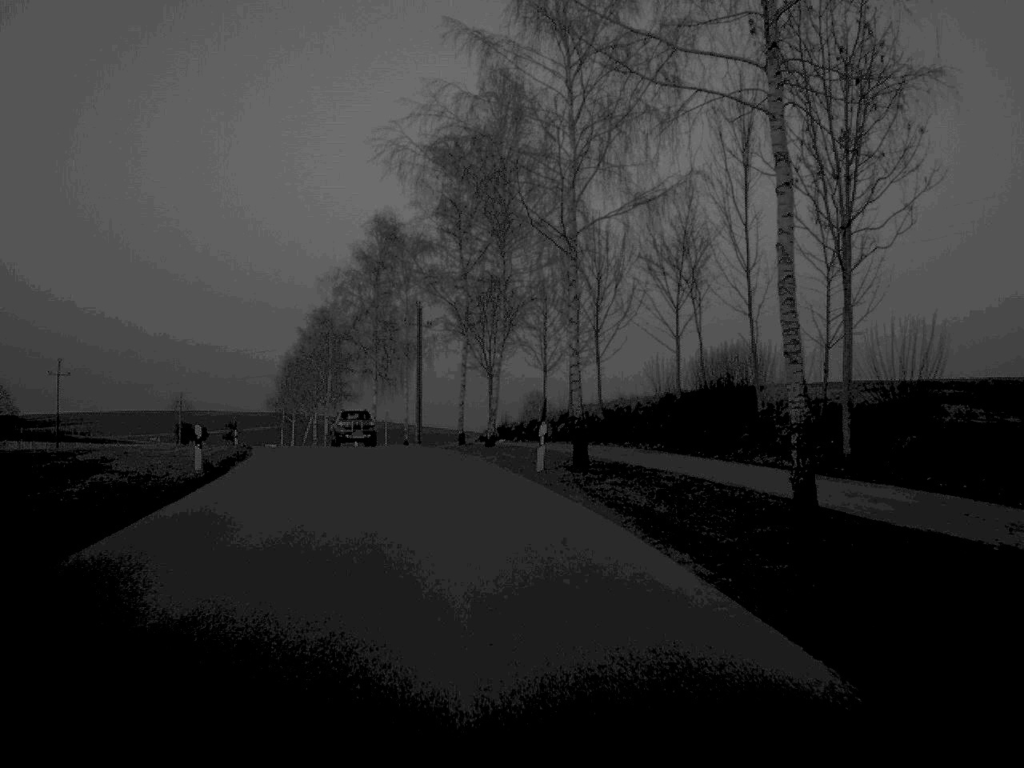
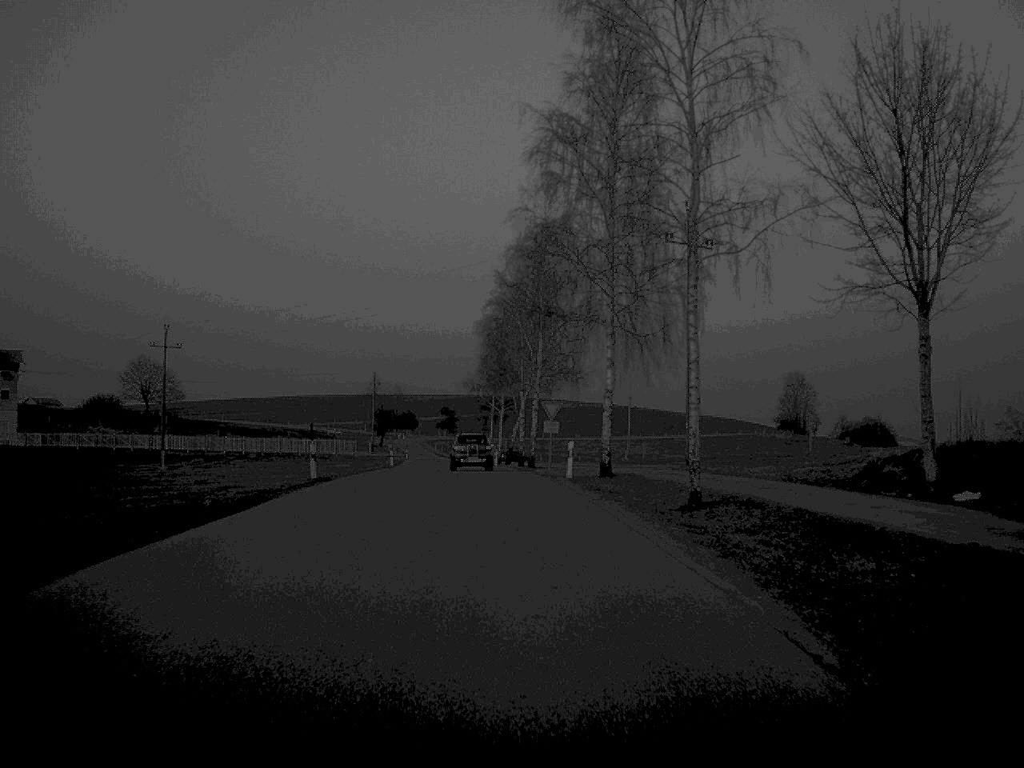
(-4.3, +40.8) m; -11°
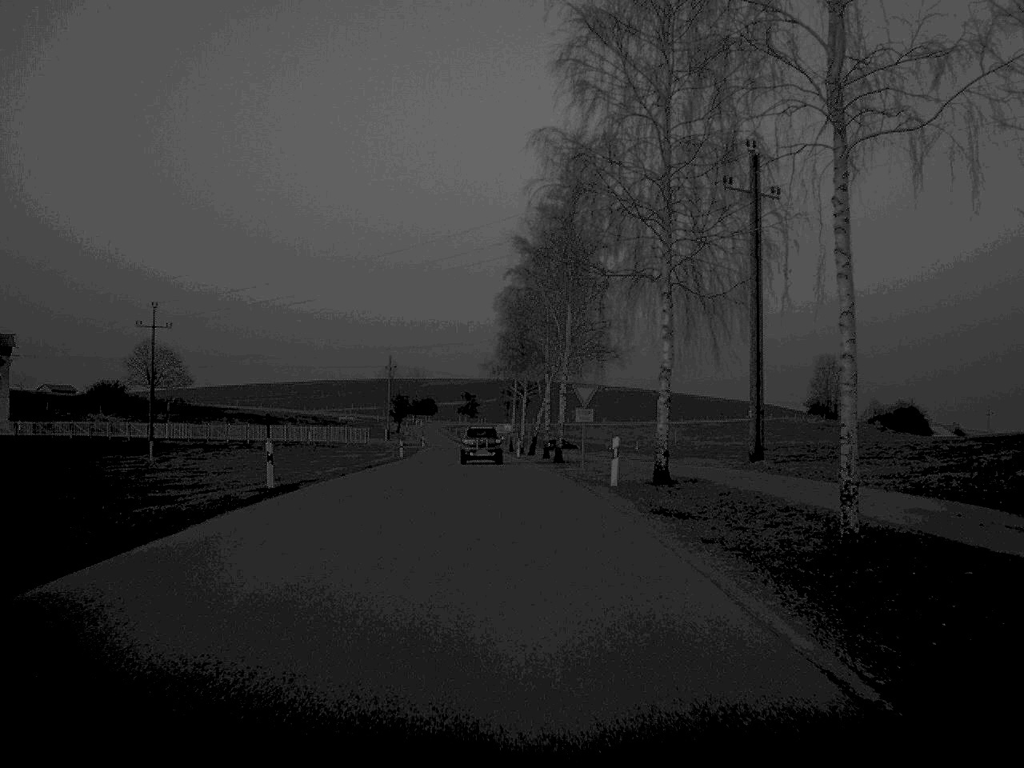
(-0.1, +9.3) m; -1°
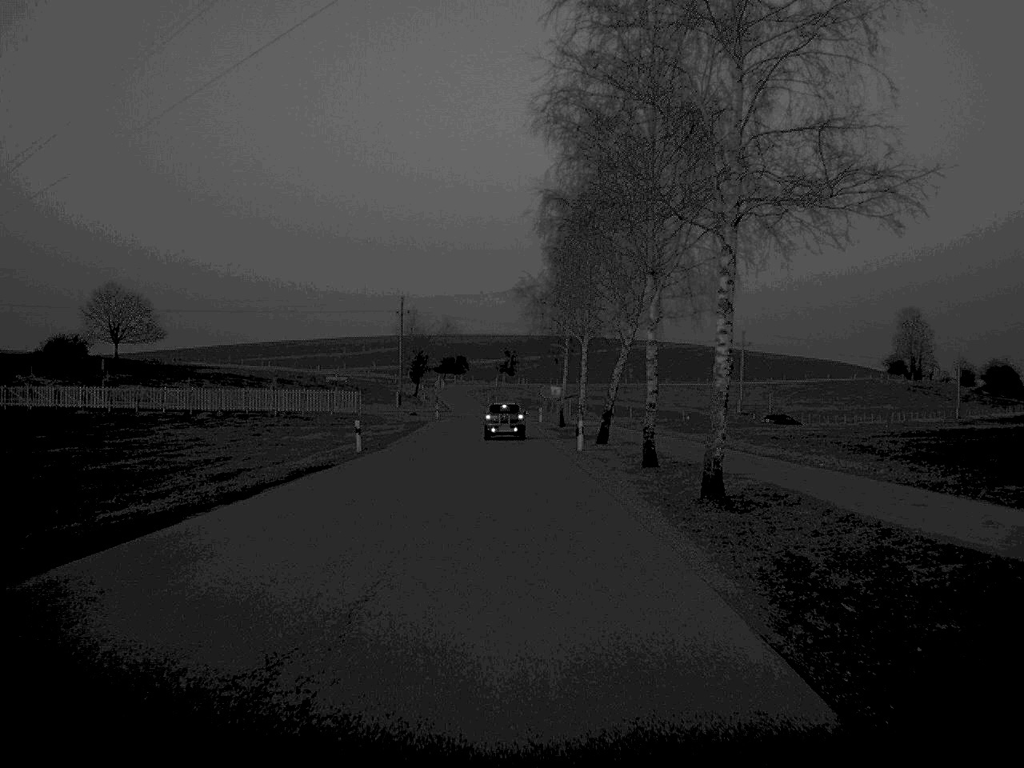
(-0.6, +37.4) m; -2°
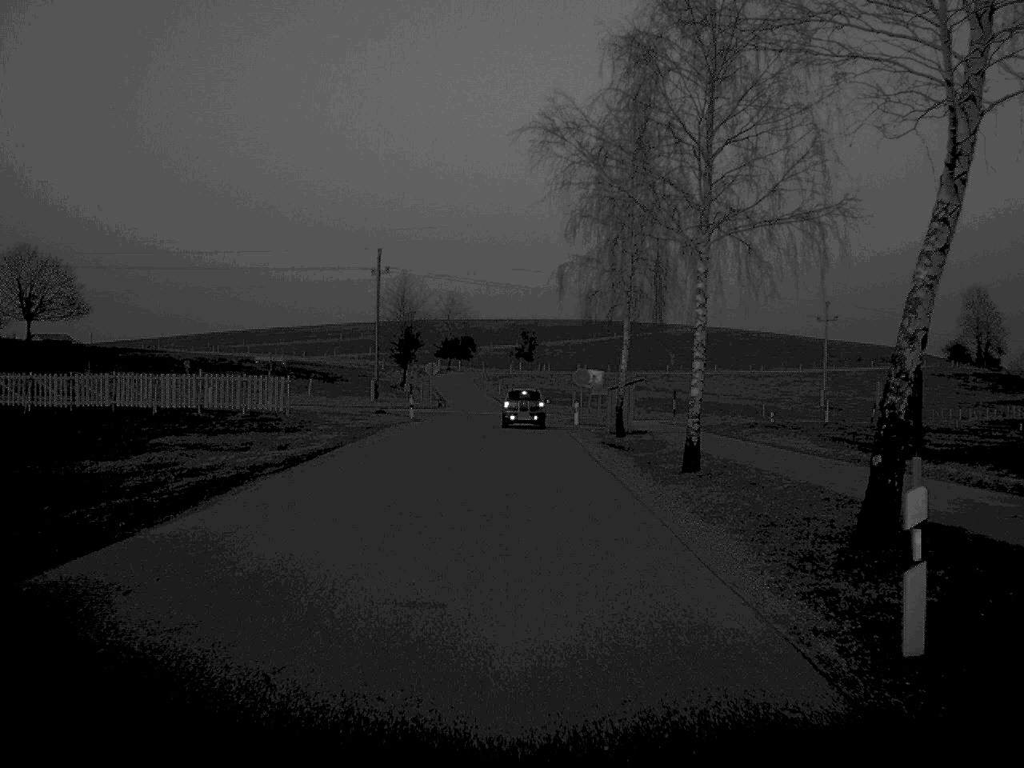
(-0.3, +34.3) m; -1°
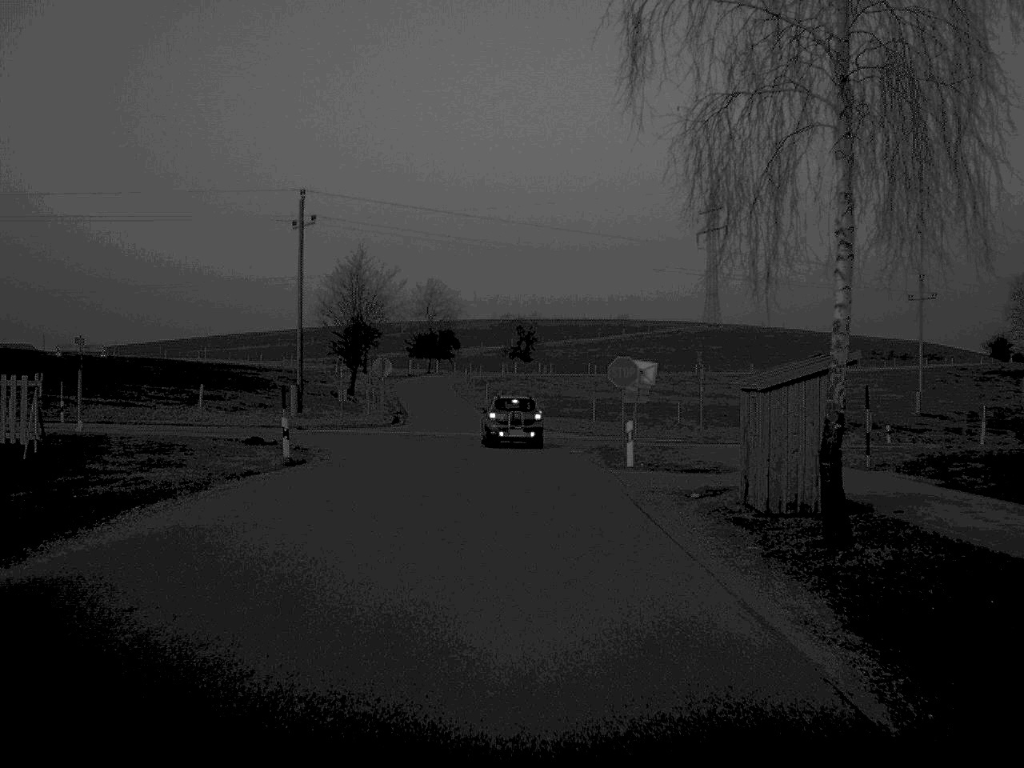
(0.0, +30.2) m; 0°
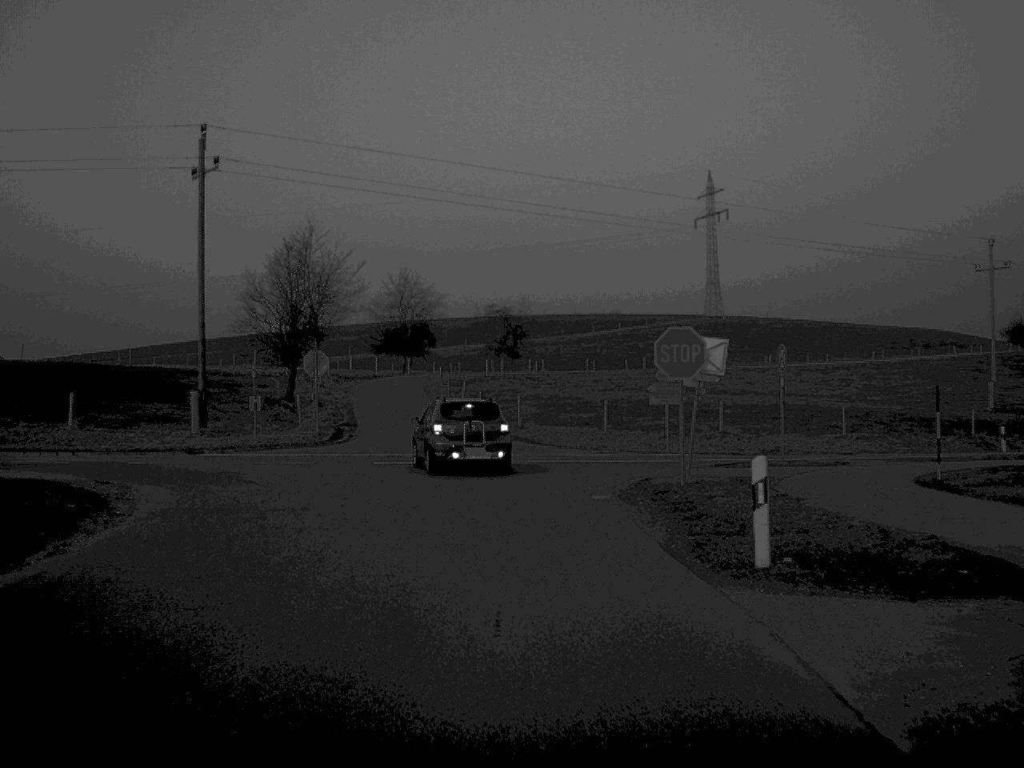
(+0.1, +16.6) m; +1°
